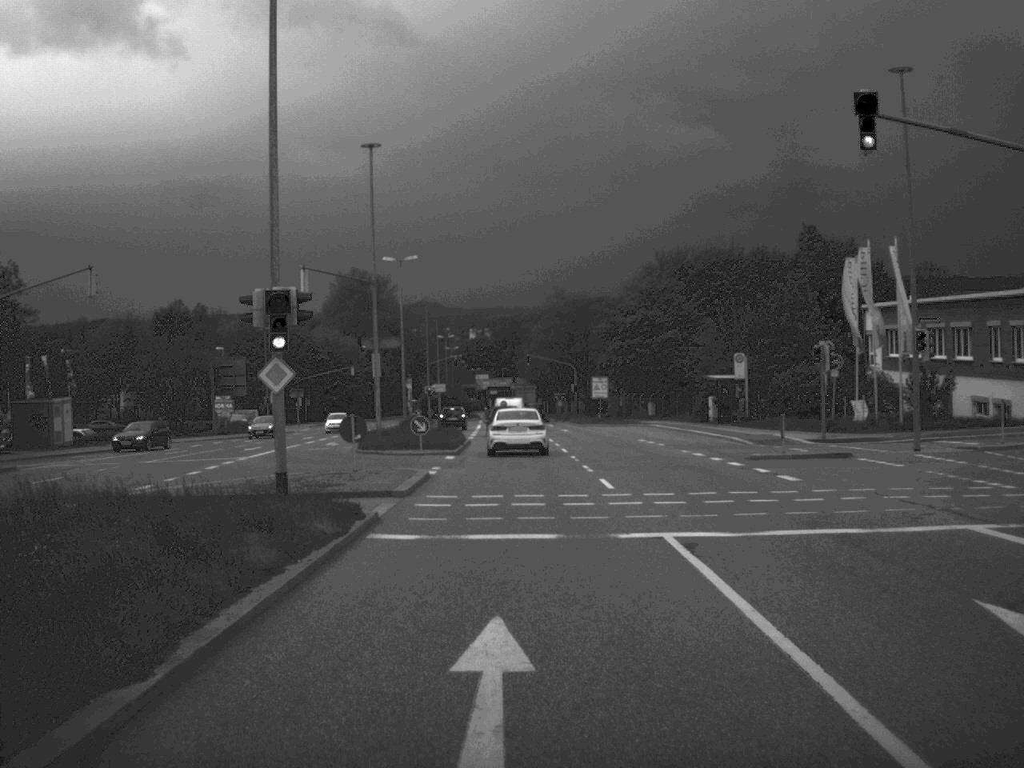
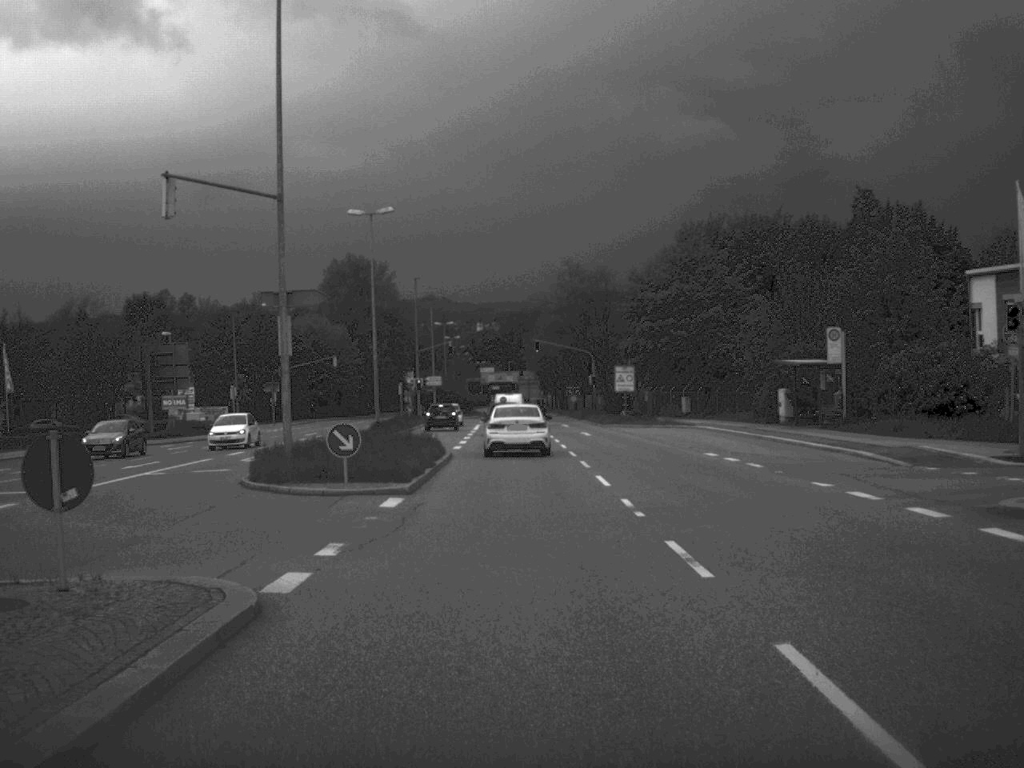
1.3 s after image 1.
(0.0, +17.5) m; 0°
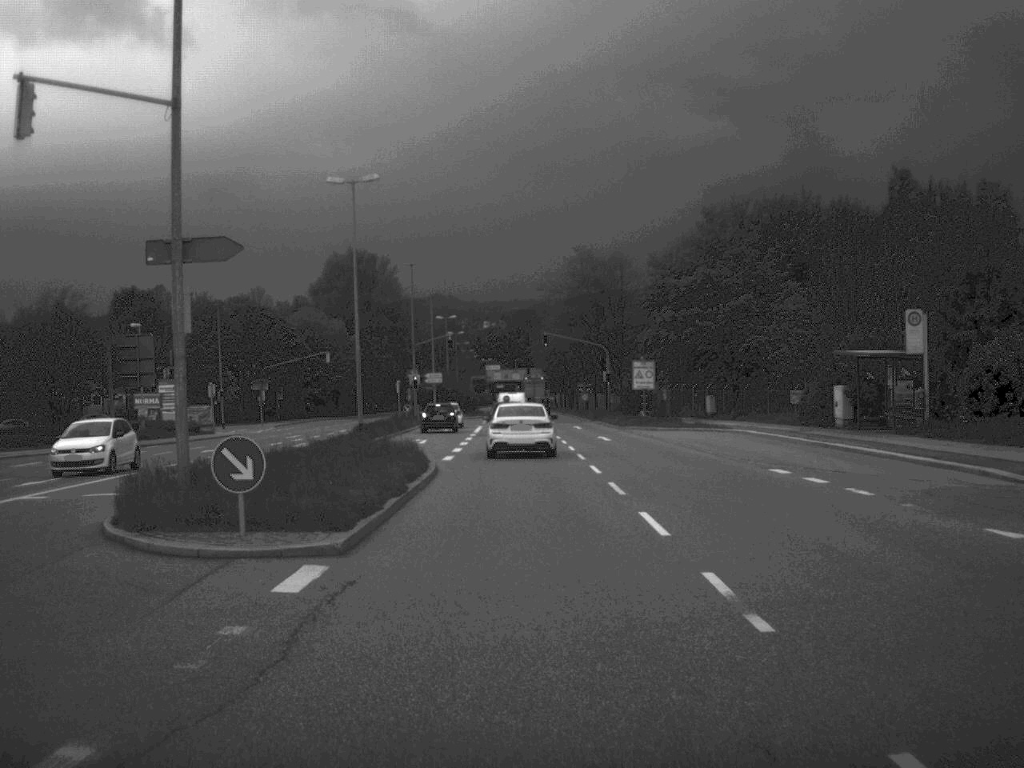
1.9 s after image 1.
(0.0, +8.4) m; 0°
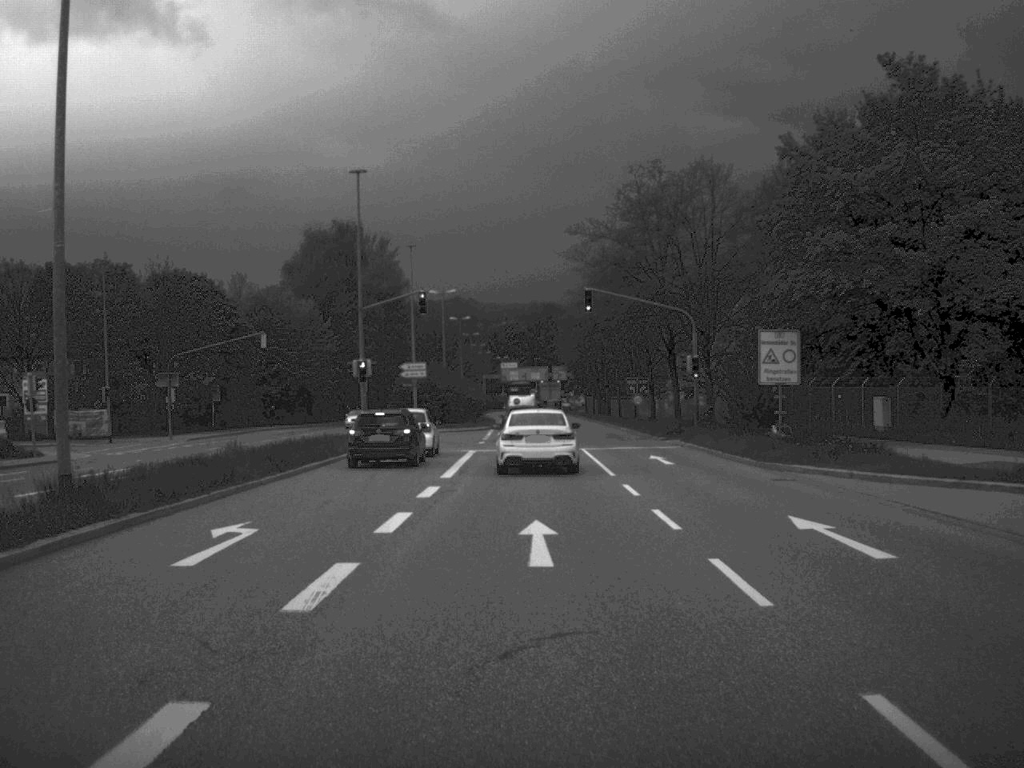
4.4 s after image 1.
(-0.3, +34.1) m; -1°
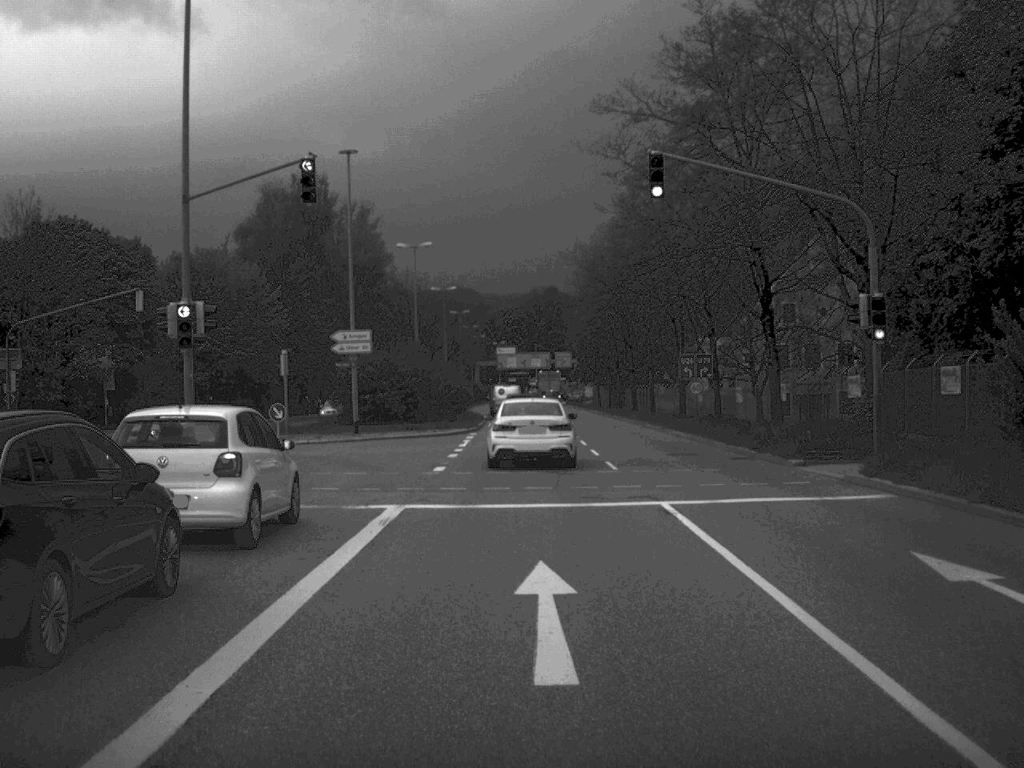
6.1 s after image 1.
(0.0, +24.7) m; 0°
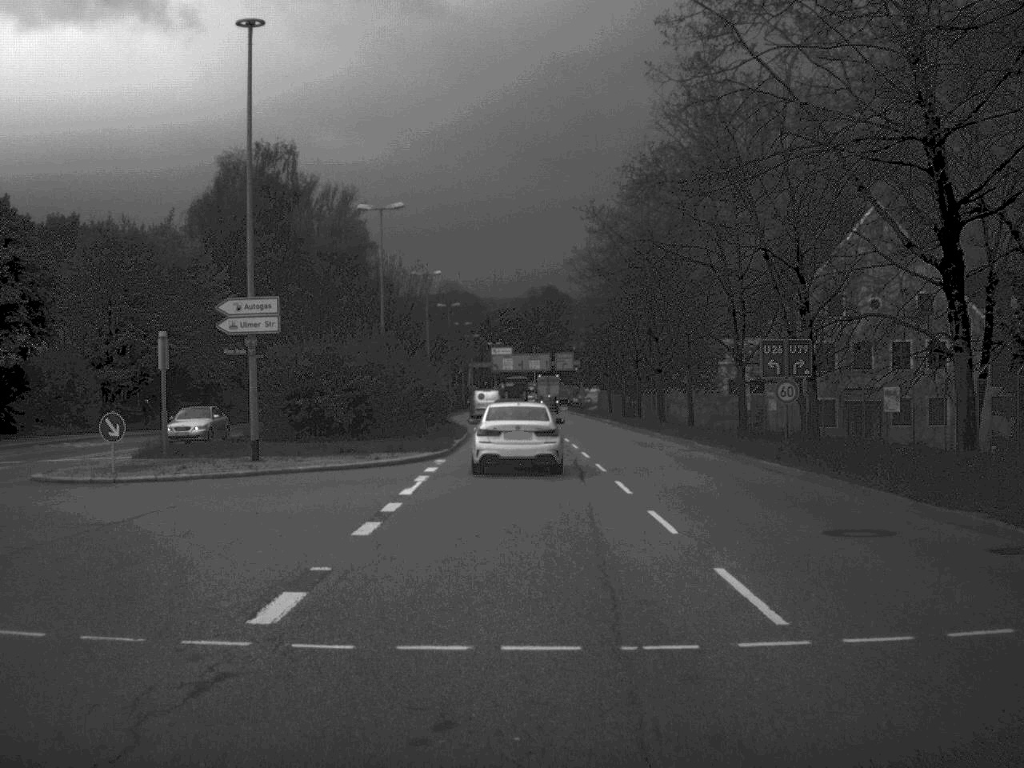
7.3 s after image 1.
(0.0, +16.7) m; 0°
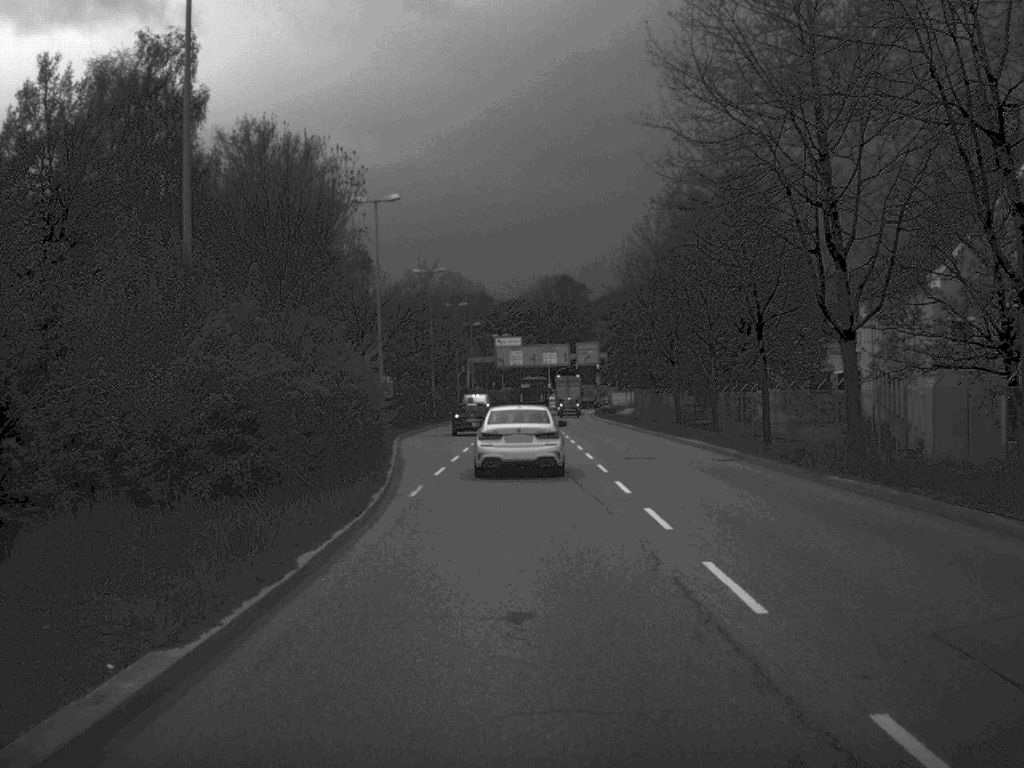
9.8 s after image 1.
(-0.2, +34.9) m; -1°
